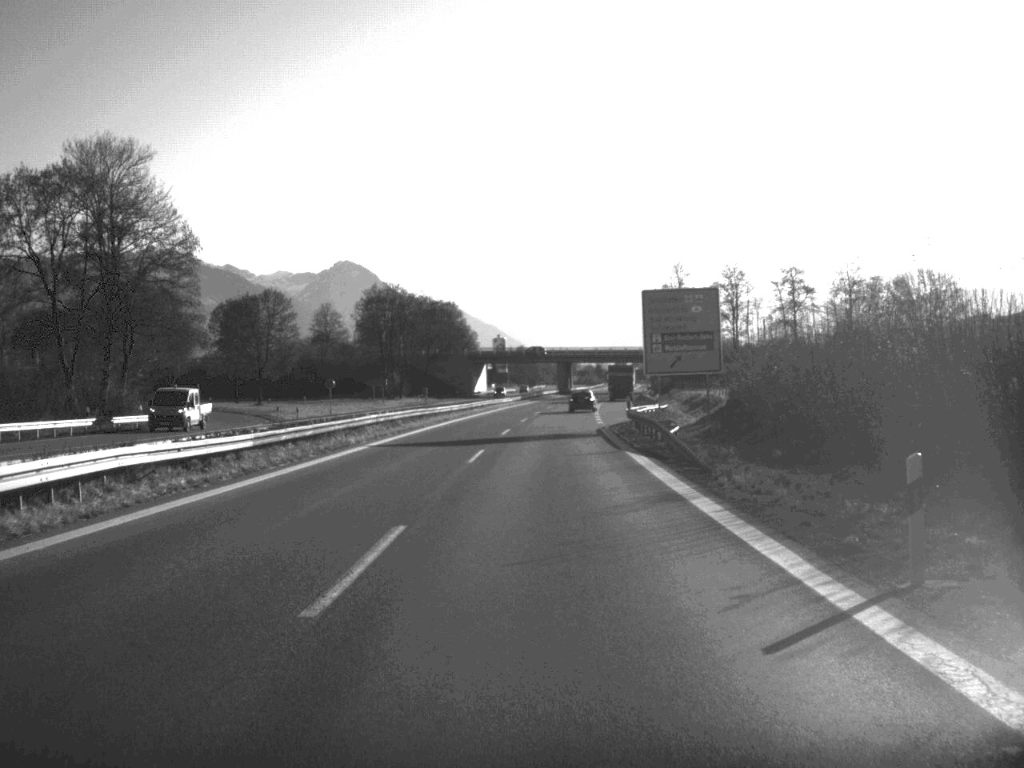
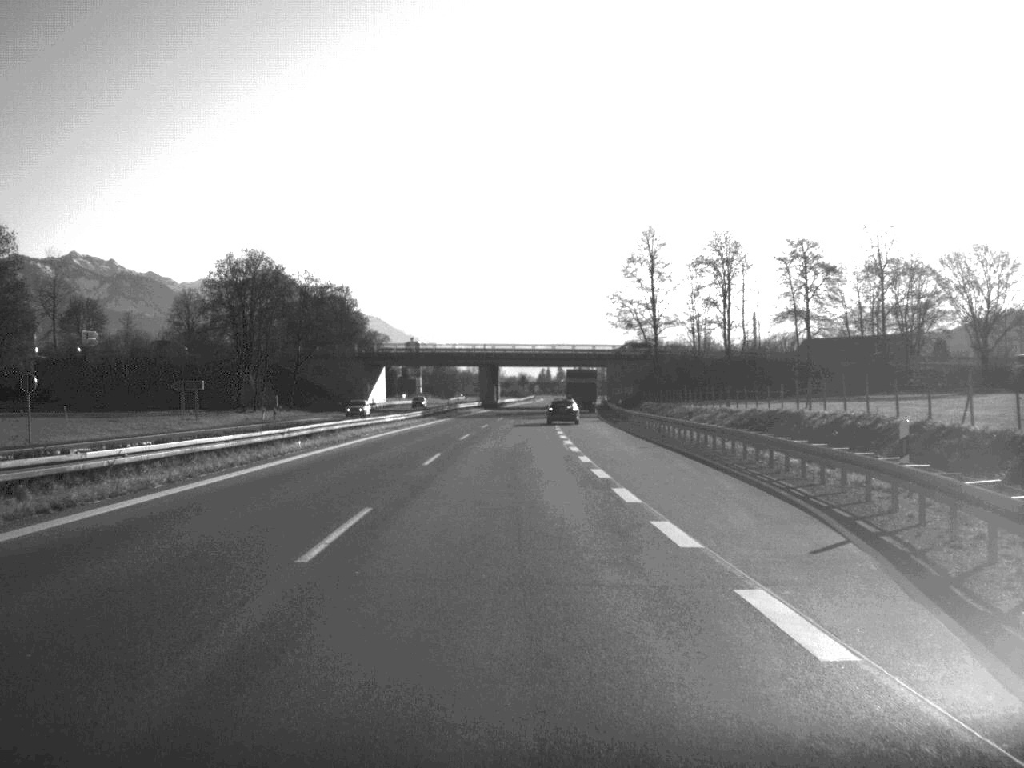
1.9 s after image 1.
(+1.2, +52.2) m; +4°
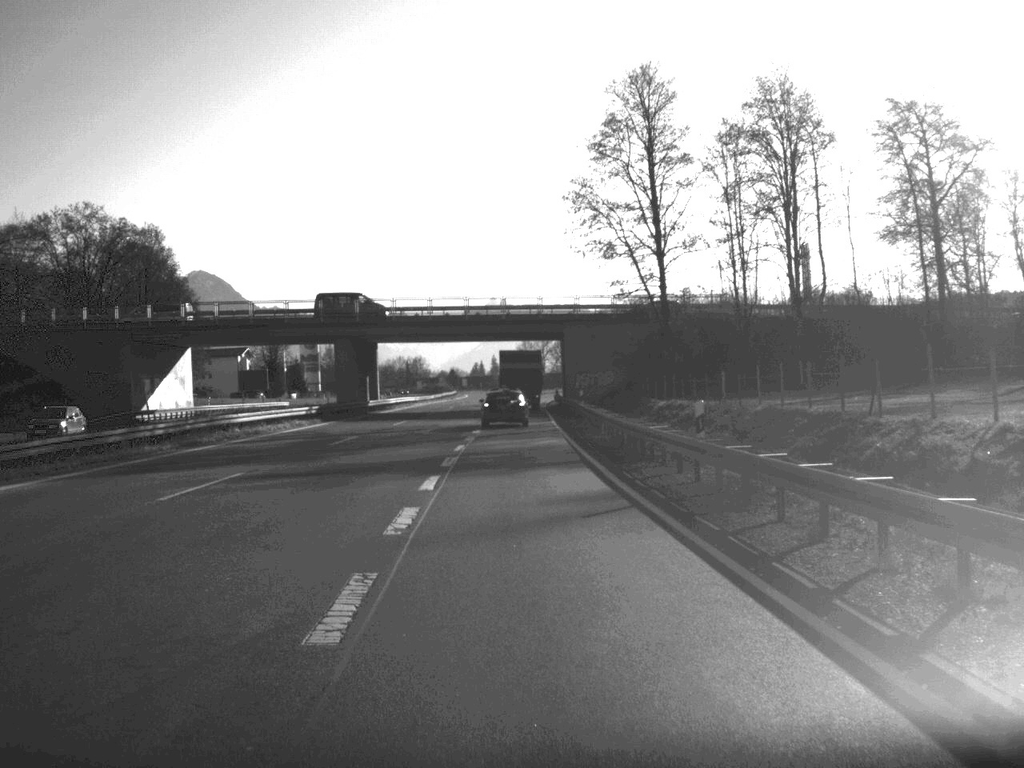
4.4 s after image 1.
(+2.5, +64.8) m; +3°
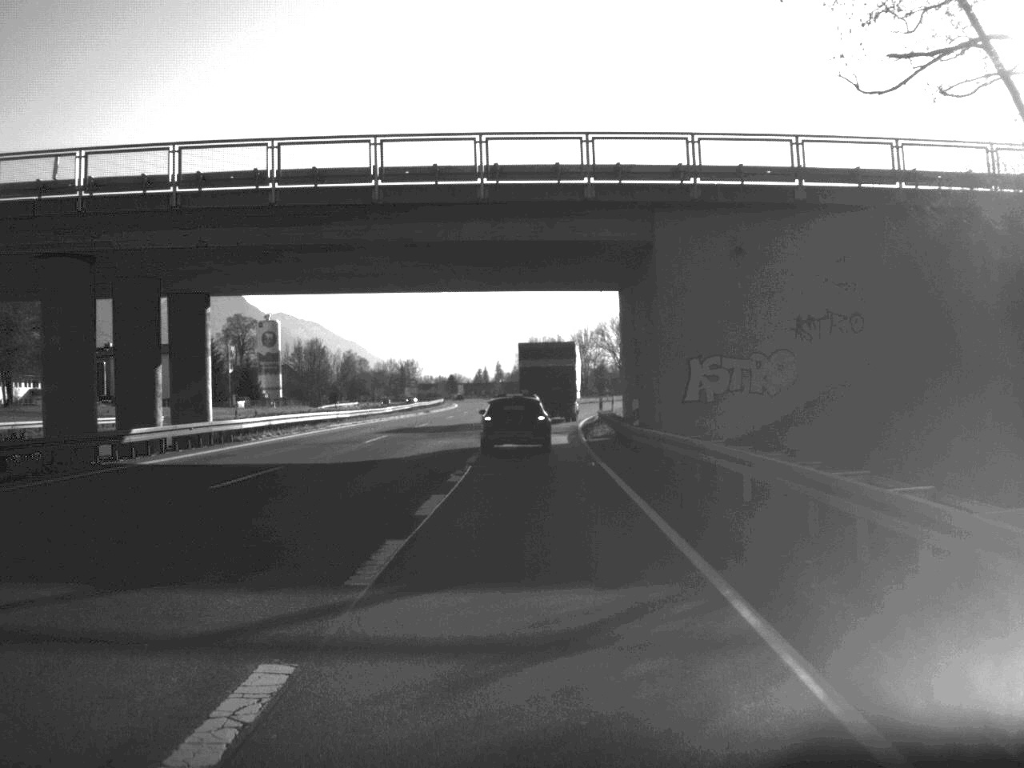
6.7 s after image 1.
(-0.3, +50.9) m; 0°
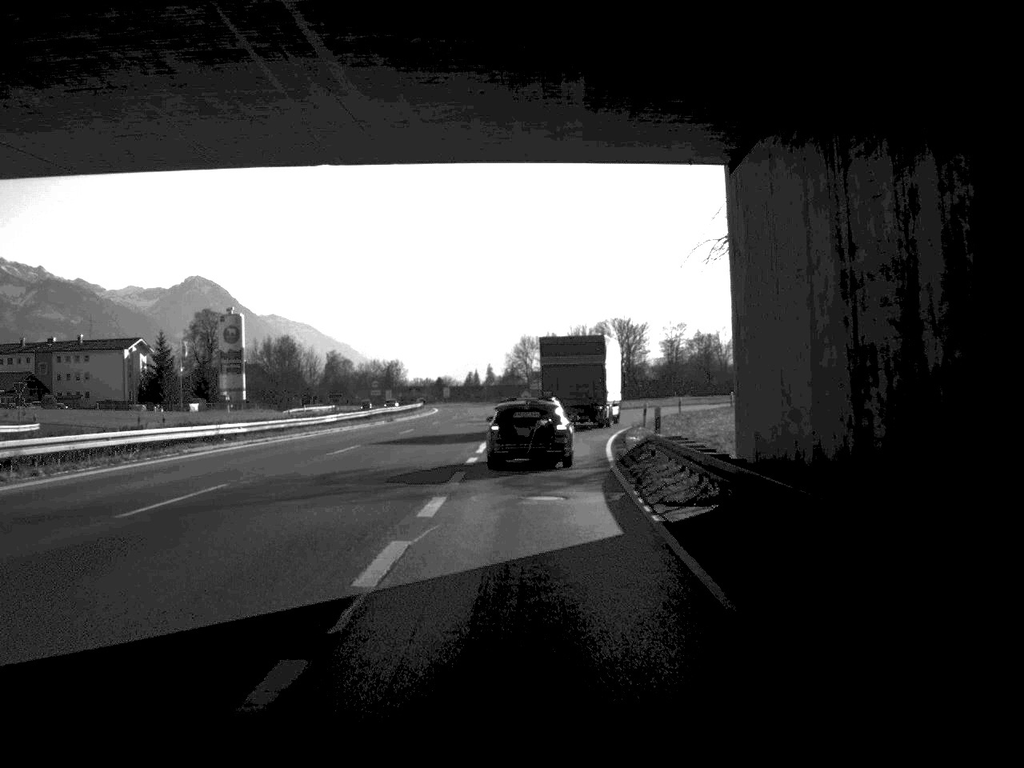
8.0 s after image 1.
(+0.1, +23.4) m; 0°
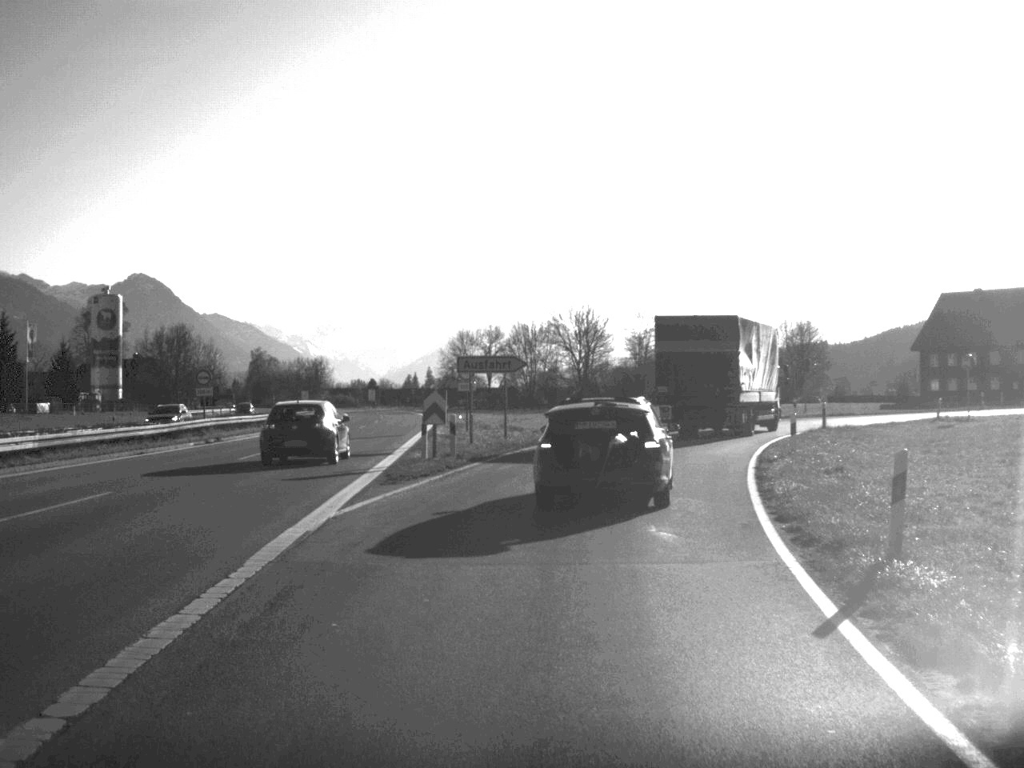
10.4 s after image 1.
(+0.6, +36.9) m; +3°
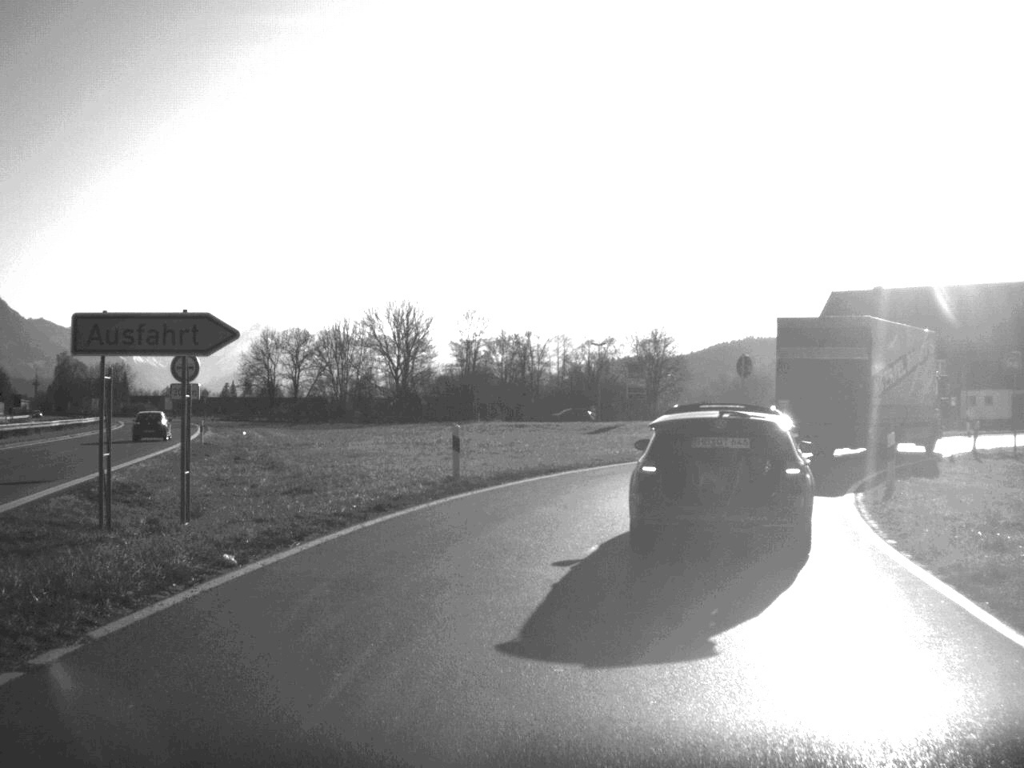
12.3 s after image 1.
(+1.3, +23.7) m; +8°
